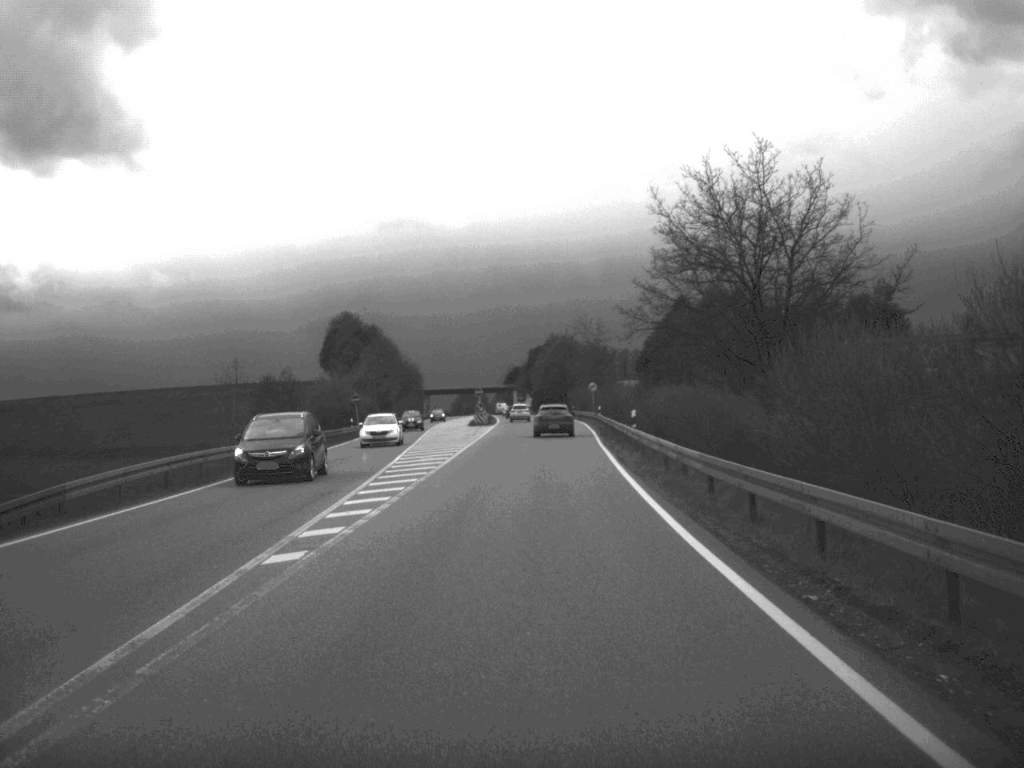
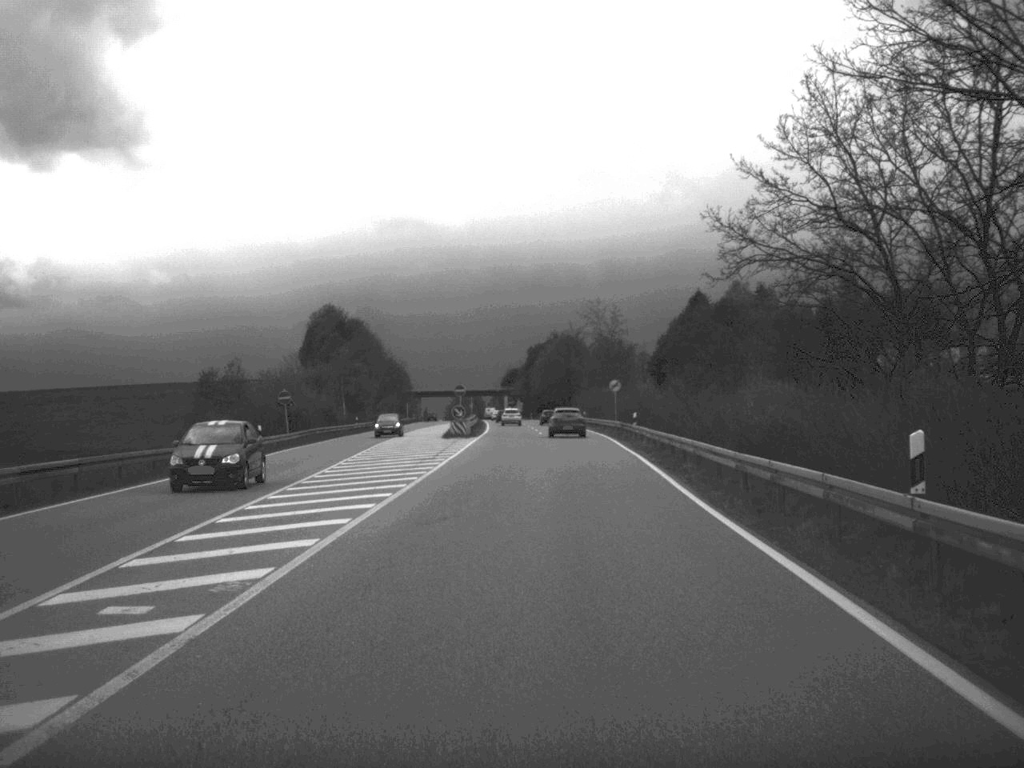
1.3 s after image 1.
(0.0, +29.6) m; 0°
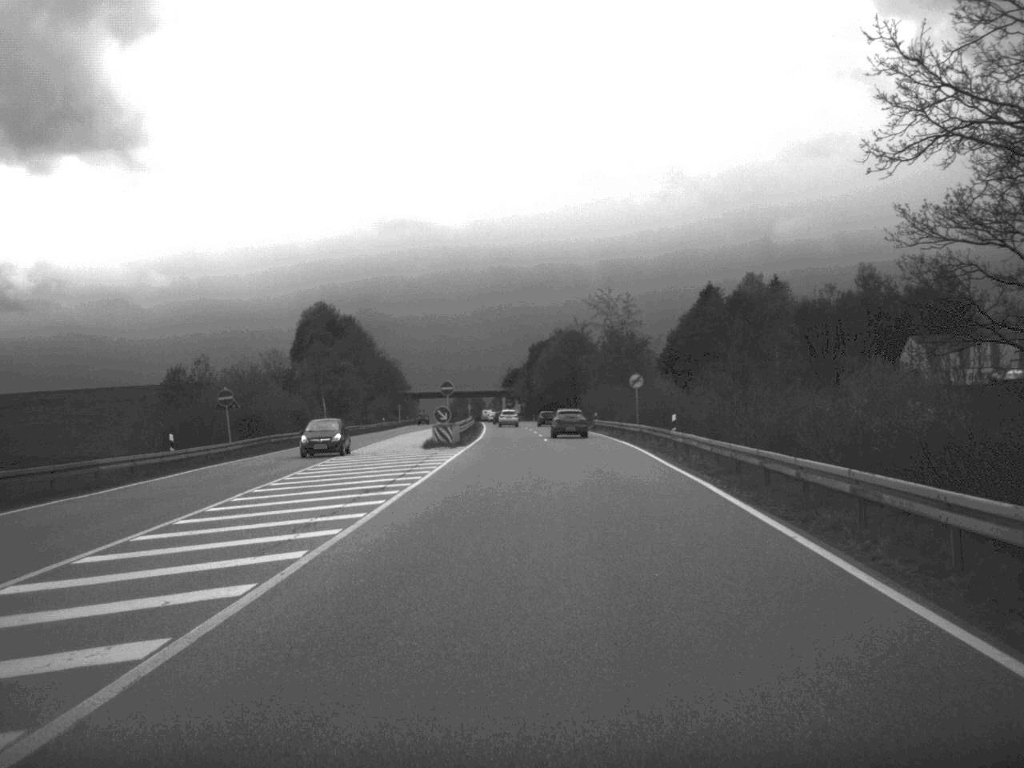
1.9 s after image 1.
(0.0, +14.8) m; 0°
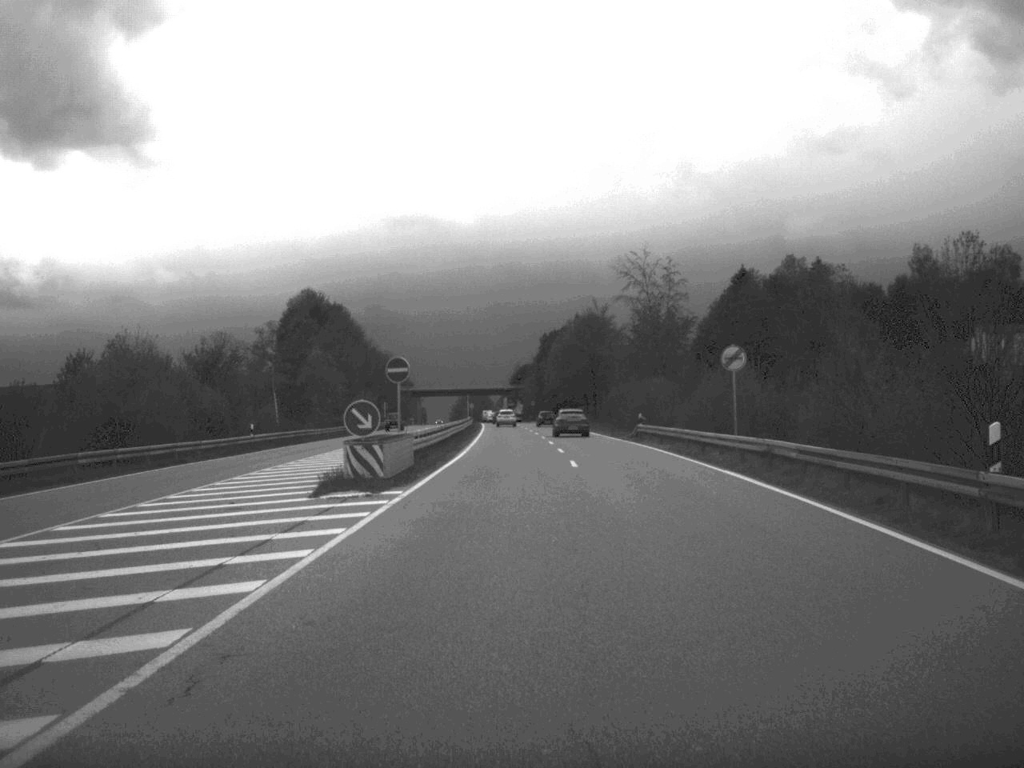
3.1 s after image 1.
(-0.1, +29.5) m; -1°
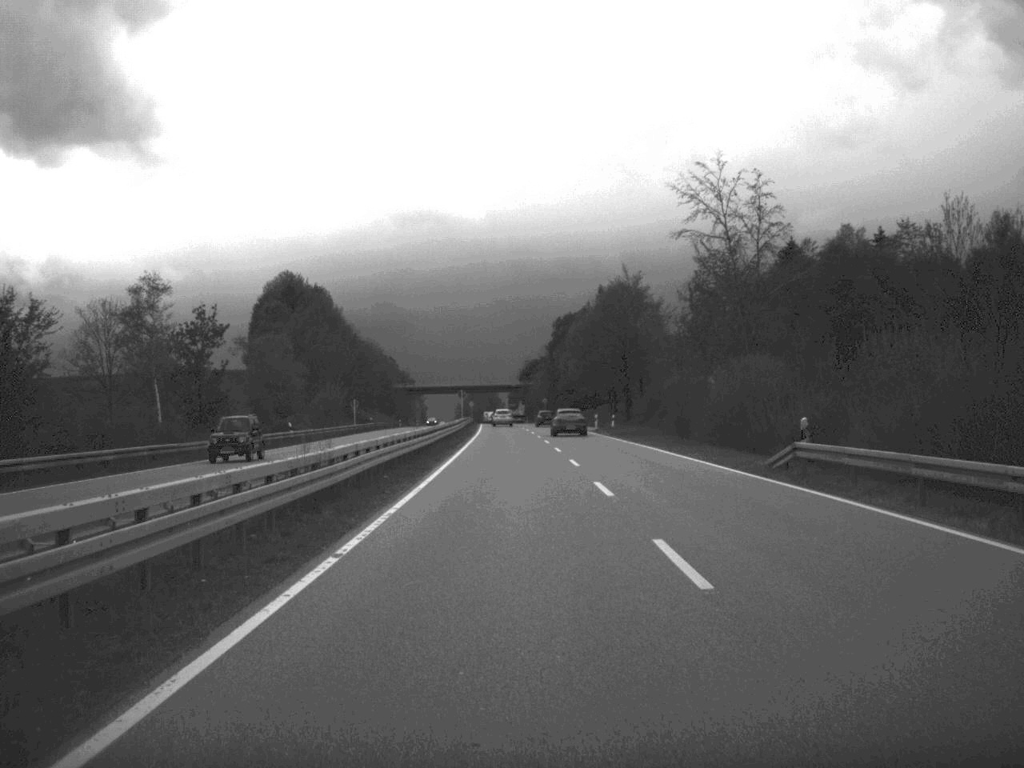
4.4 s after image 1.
(-0.2, +34.6) m; -1°
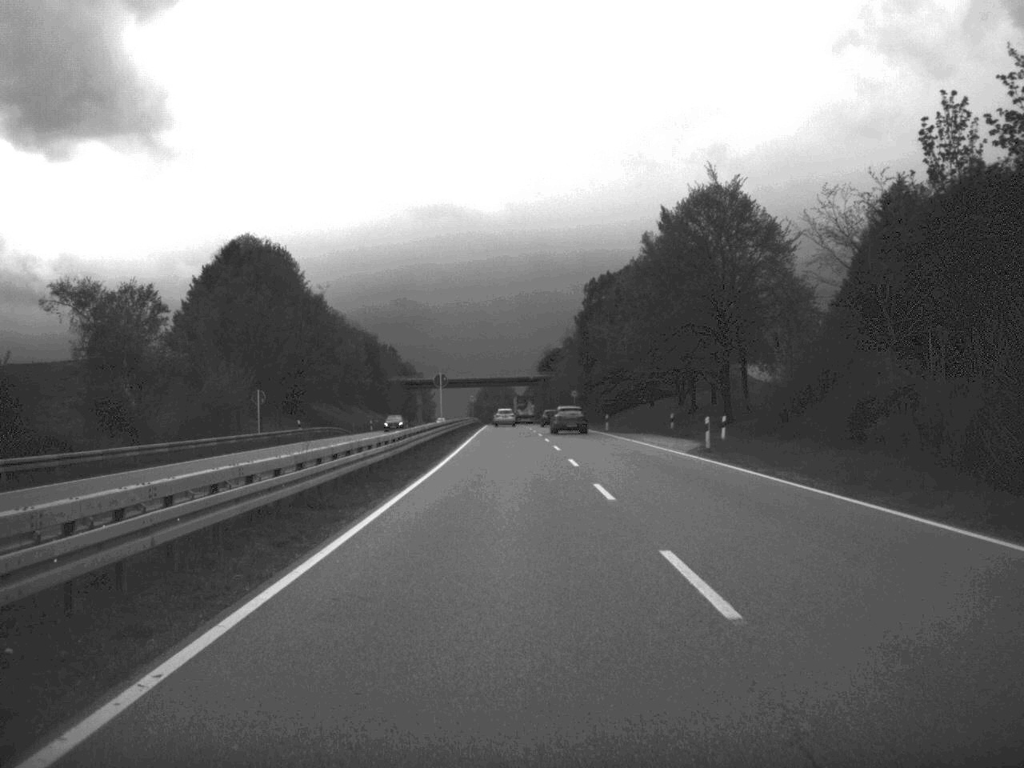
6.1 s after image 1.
(-0.4, +48.9) m; -1°
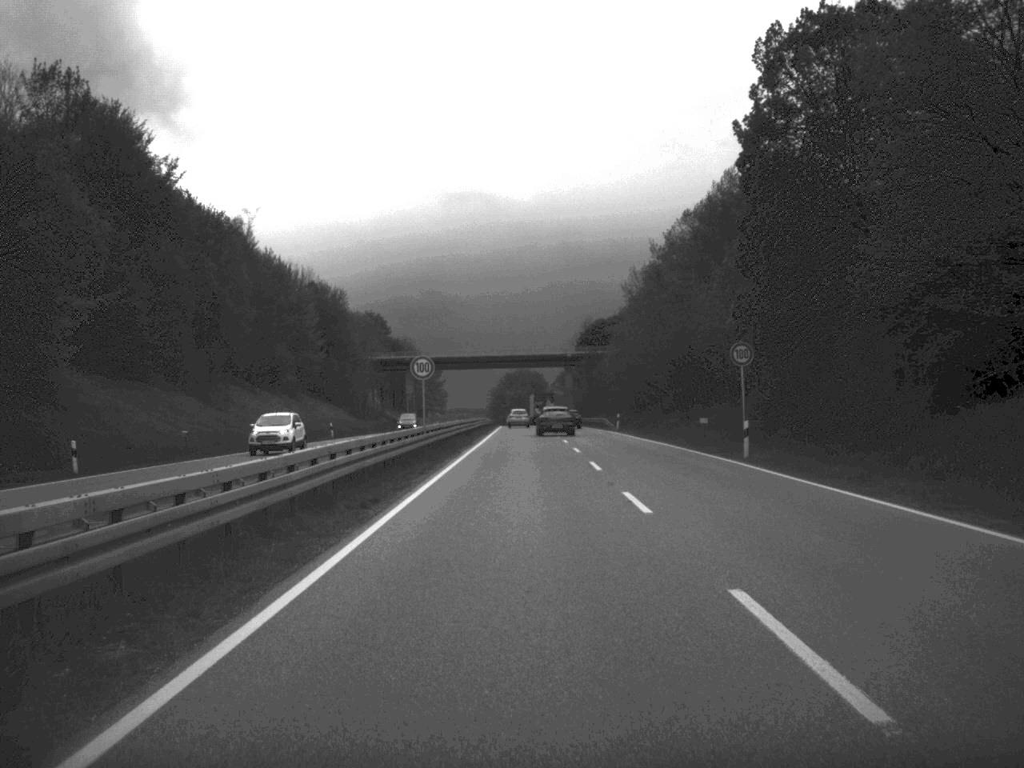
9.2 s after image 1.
(-1.4, +85.5) m; -1°
